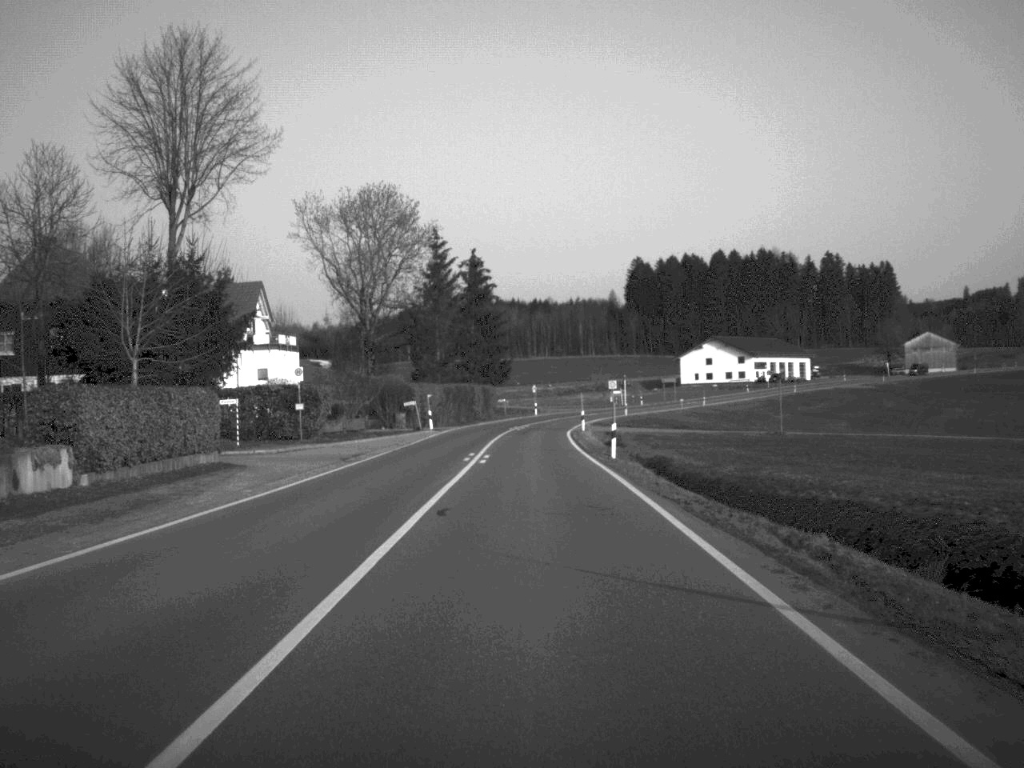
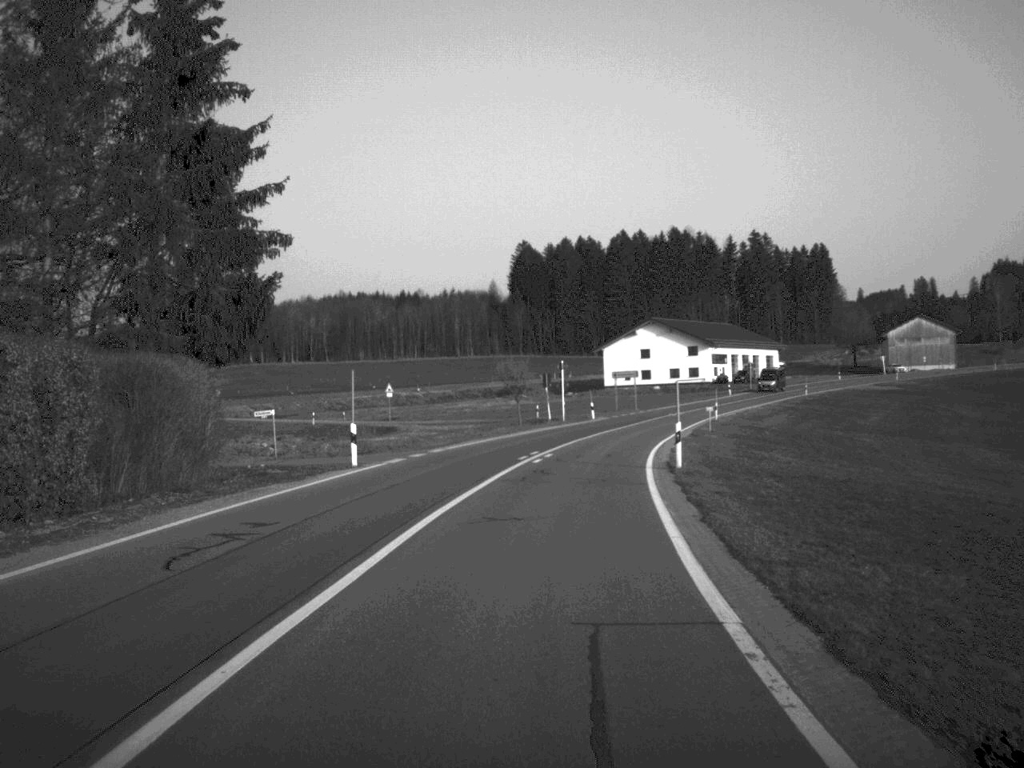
(+1.9, +74.8) m; +6°
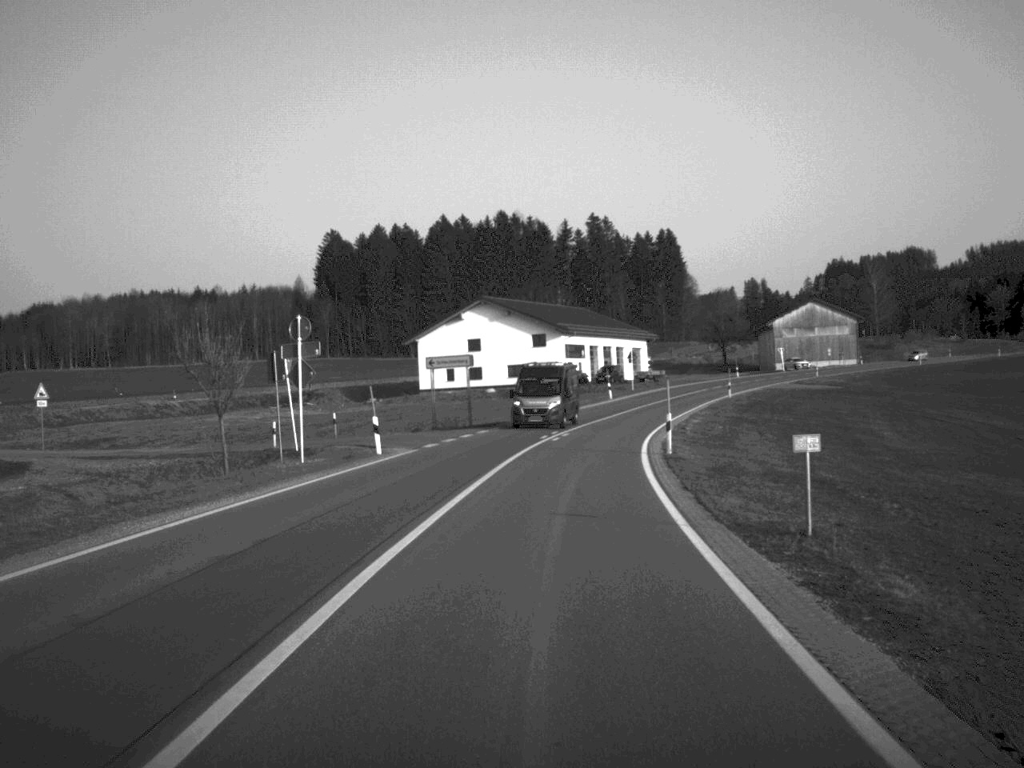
(+3.3, +45.3) m; +8°
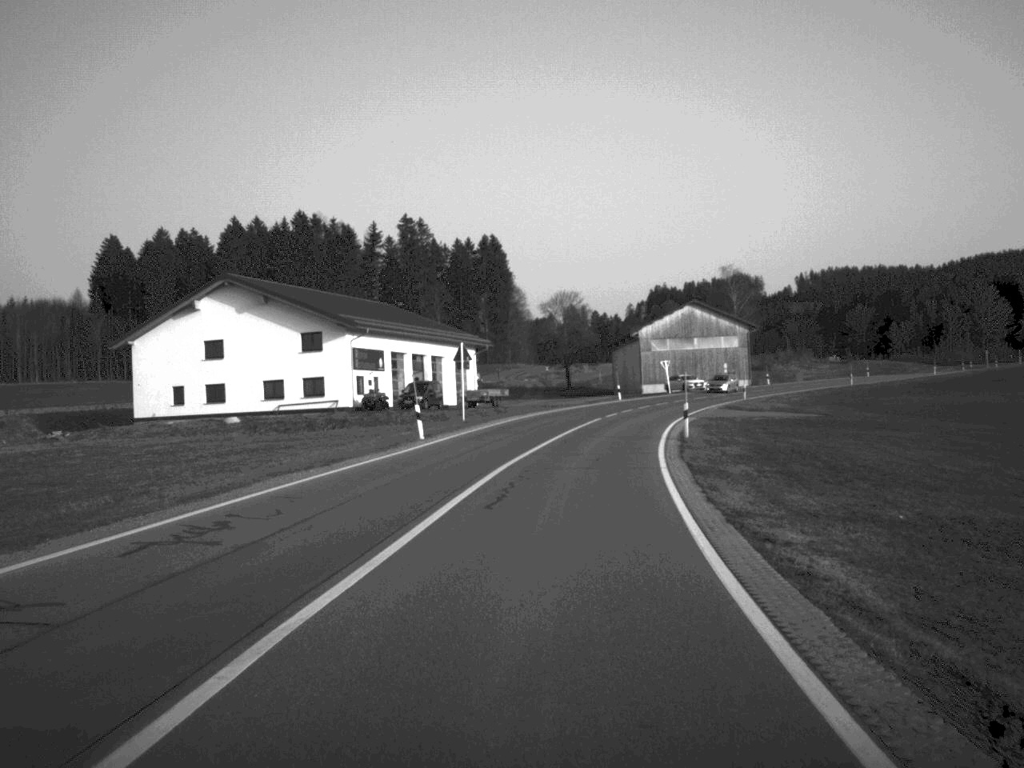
(+3.1, +45.6) m; +8°
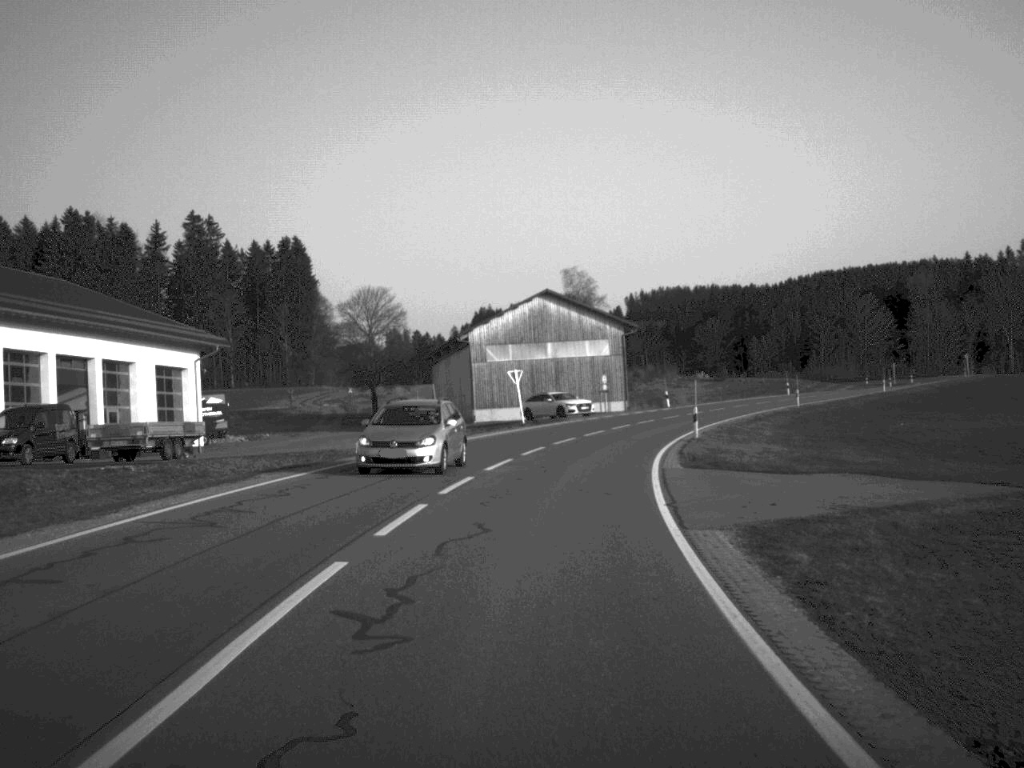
(+3.1, +42.2) m; +8°
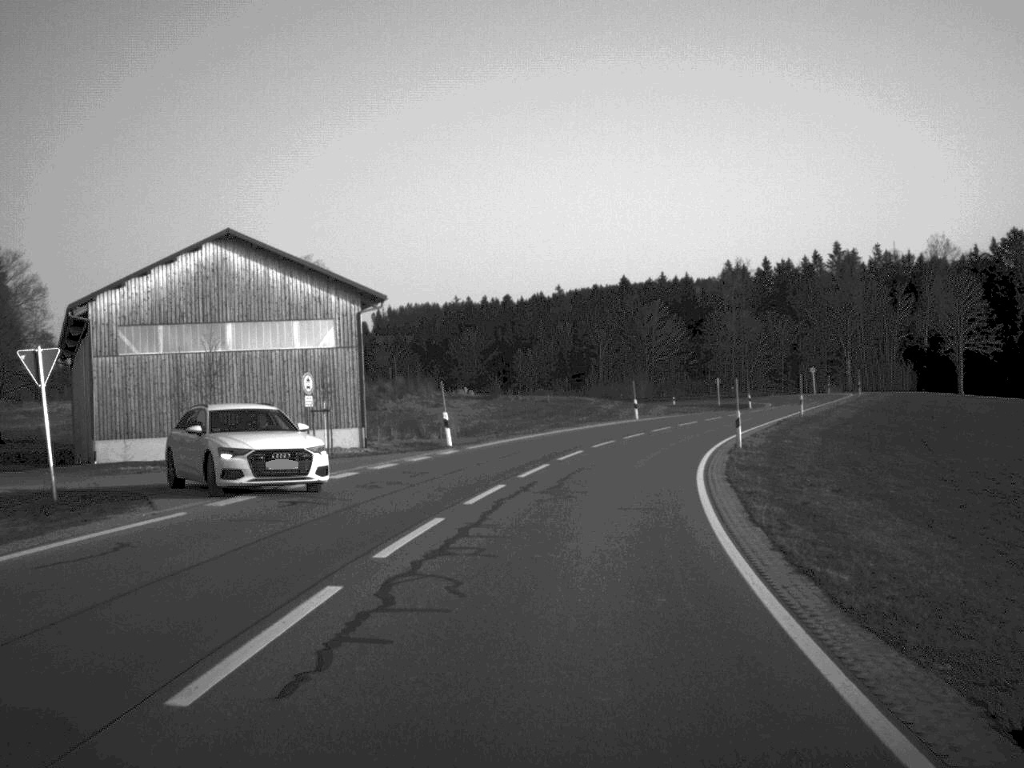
(+3.8, +43.7) m; +12°
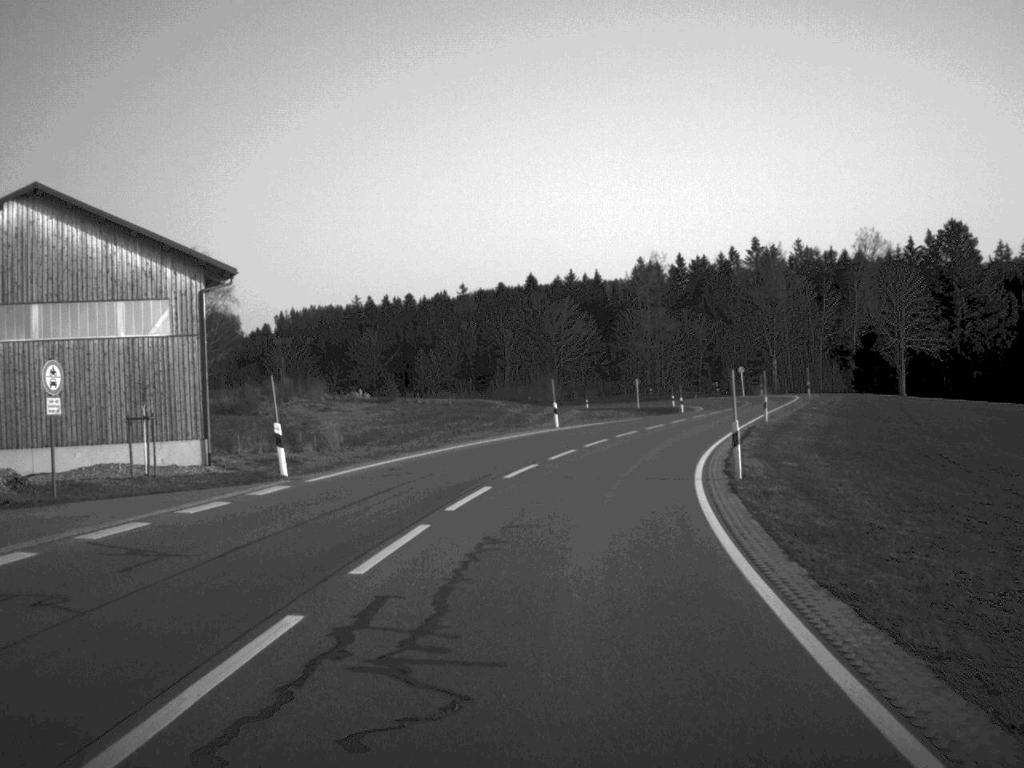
(+0.5, +13.3) m; +4°
